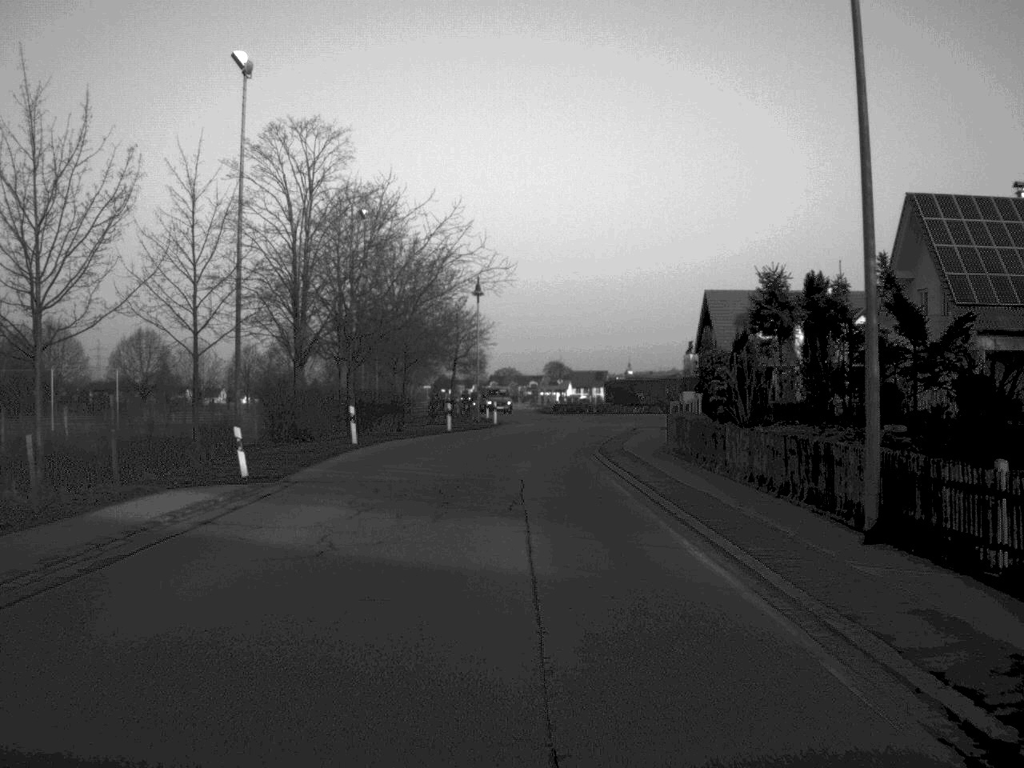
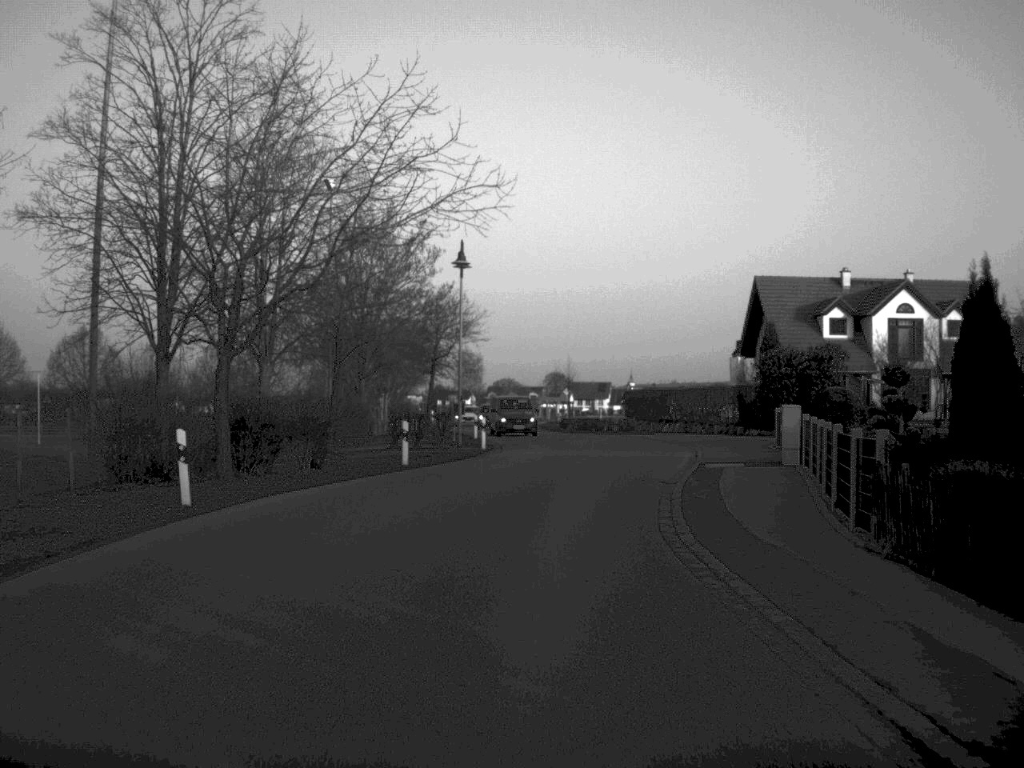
(-0.1, +18.1) m; 0°
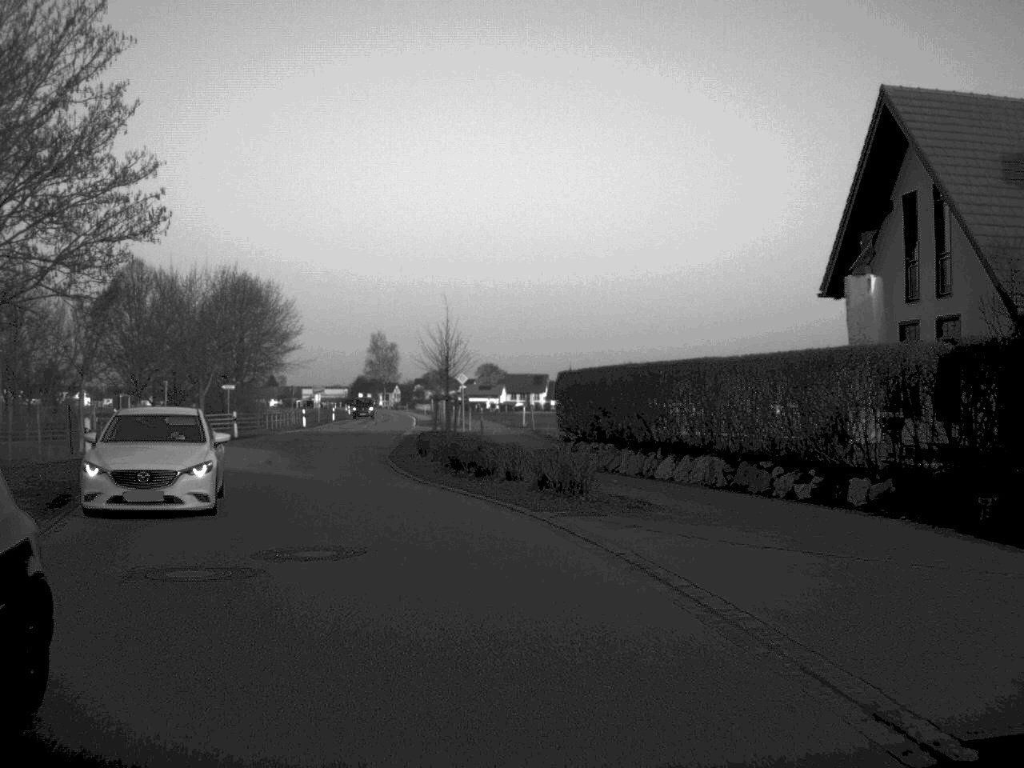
(+3.2, +40.8) m; +2°
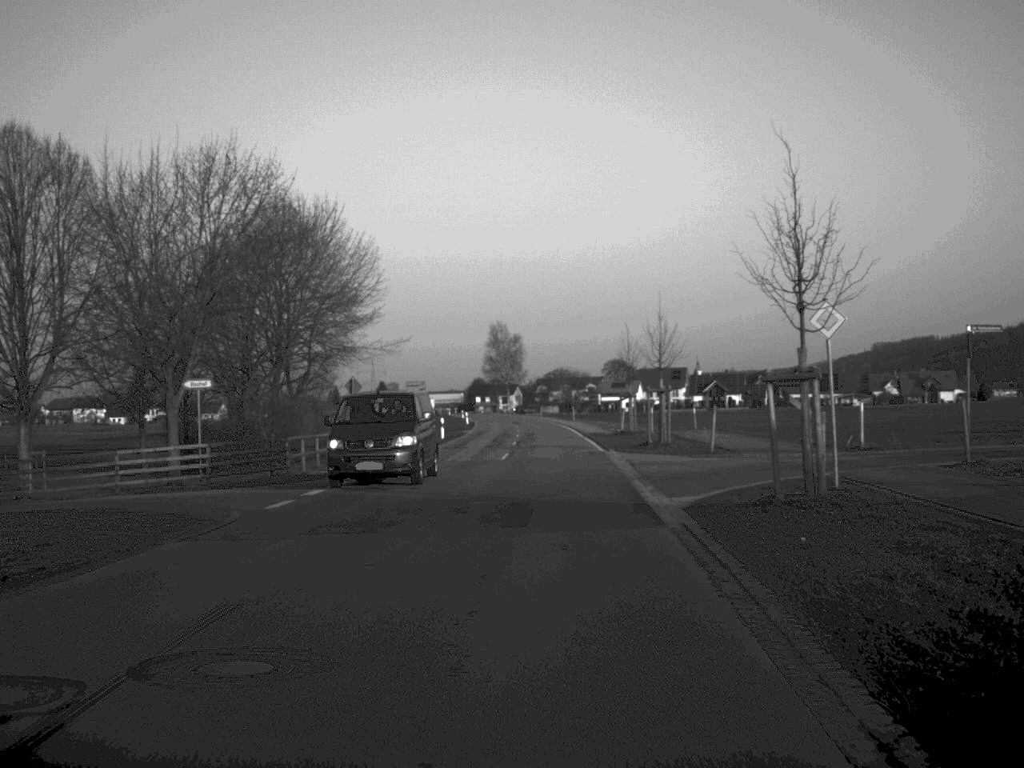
(-5.3, +40.1) m; -4°
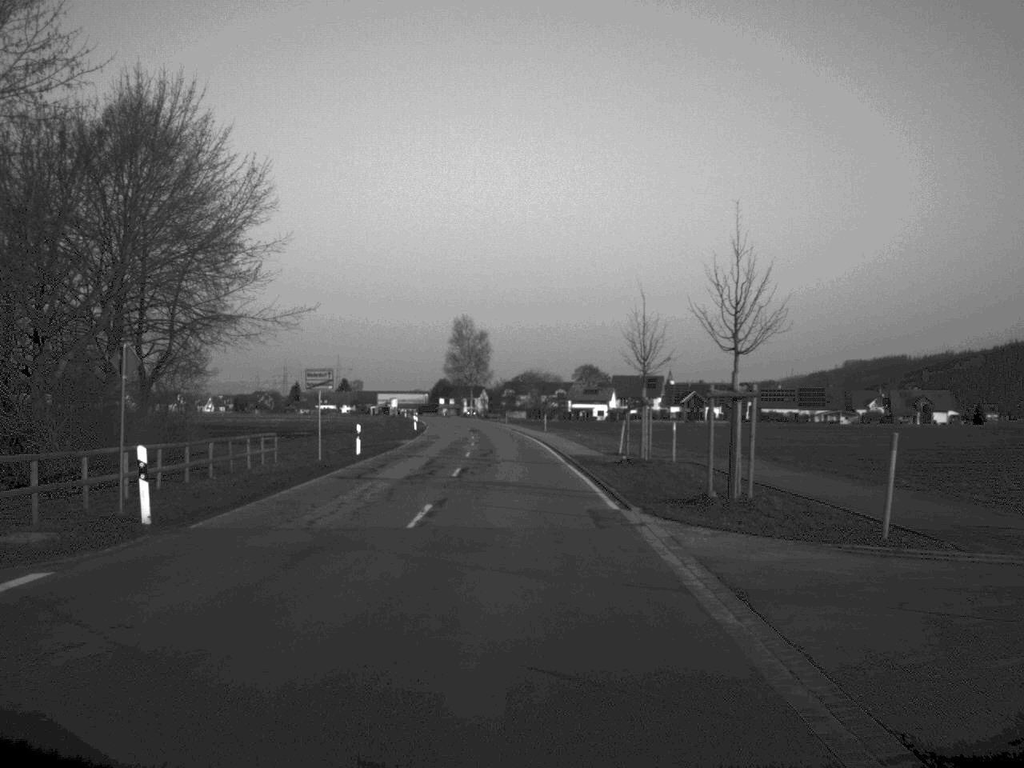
(+0.3, +19.3) m; +1°
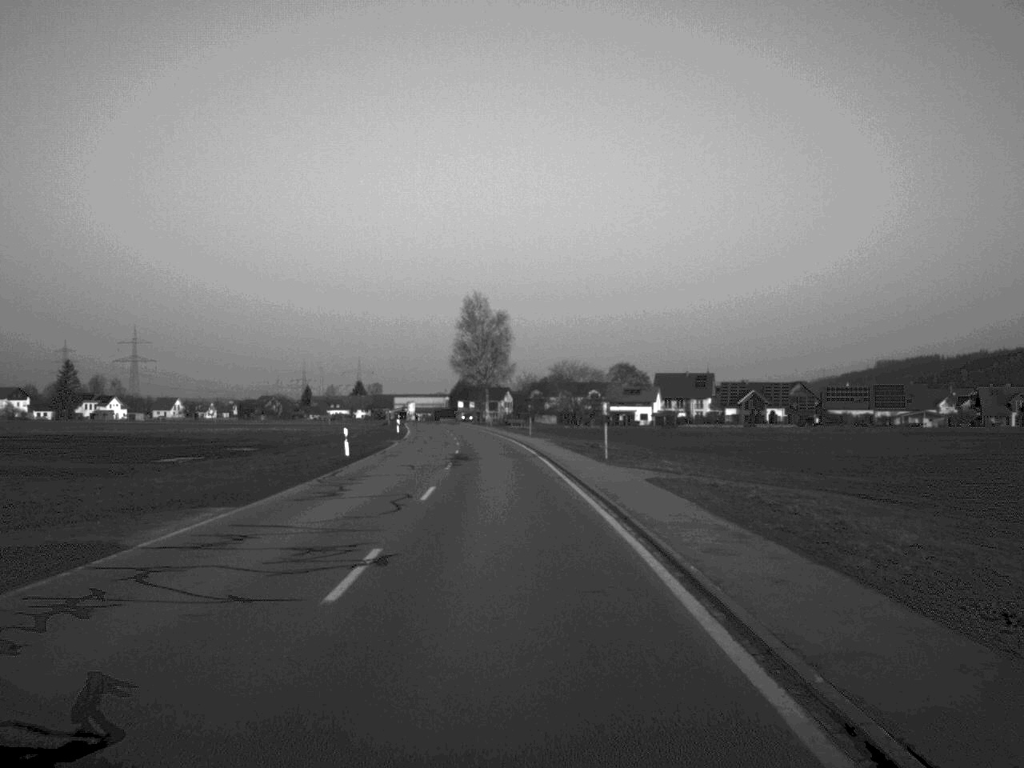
(-0.3, +42.9) m; -1°
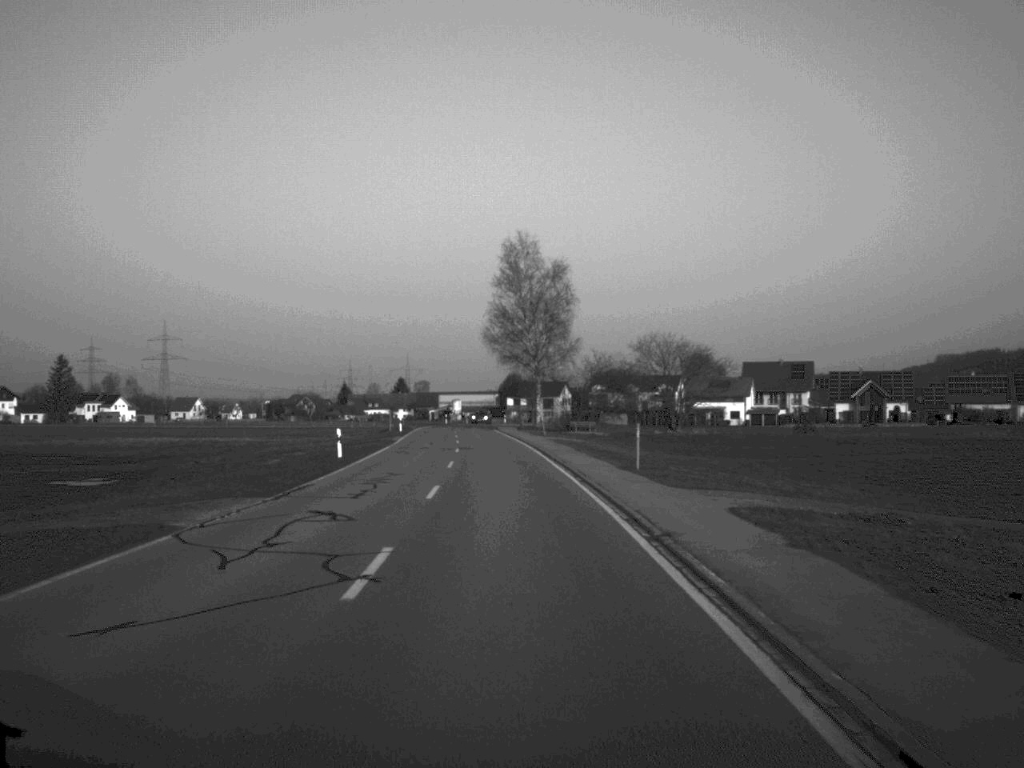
(-1.1, +48.3) m; -2°
